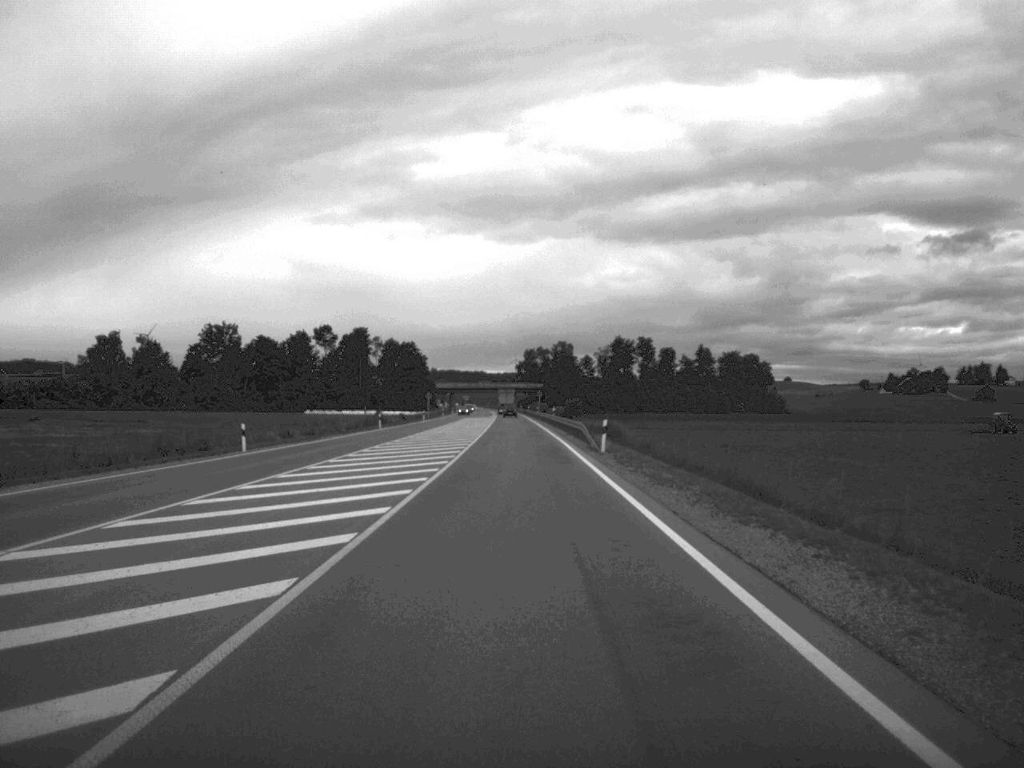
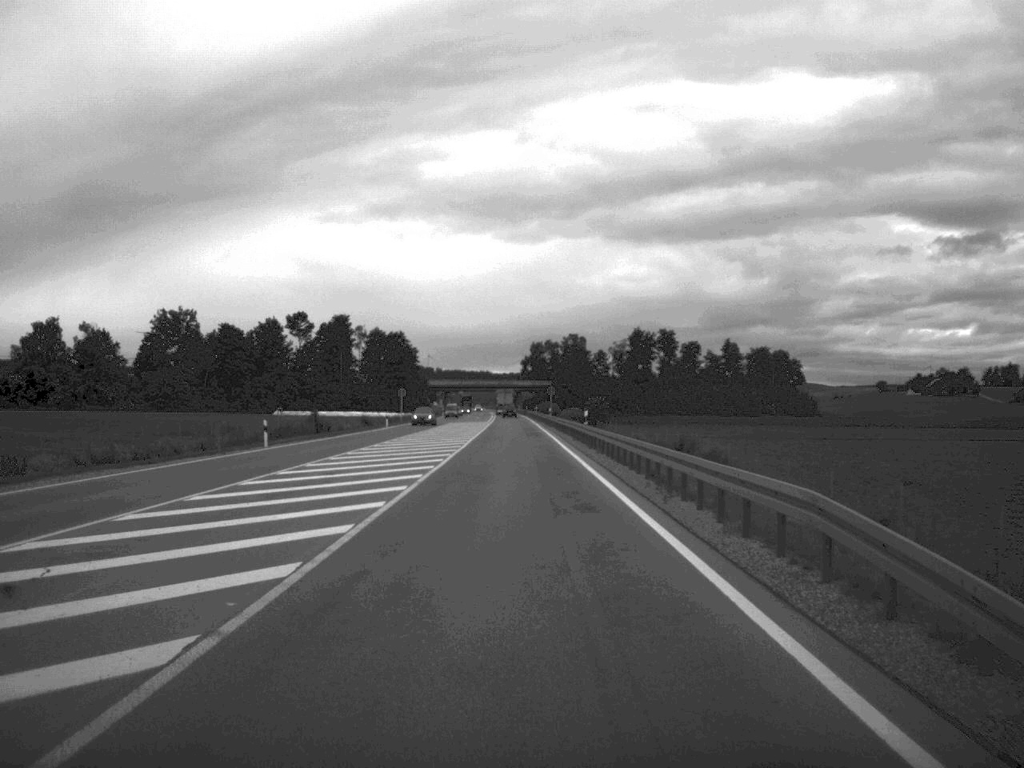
(-0.1, +43.4) m; 0°
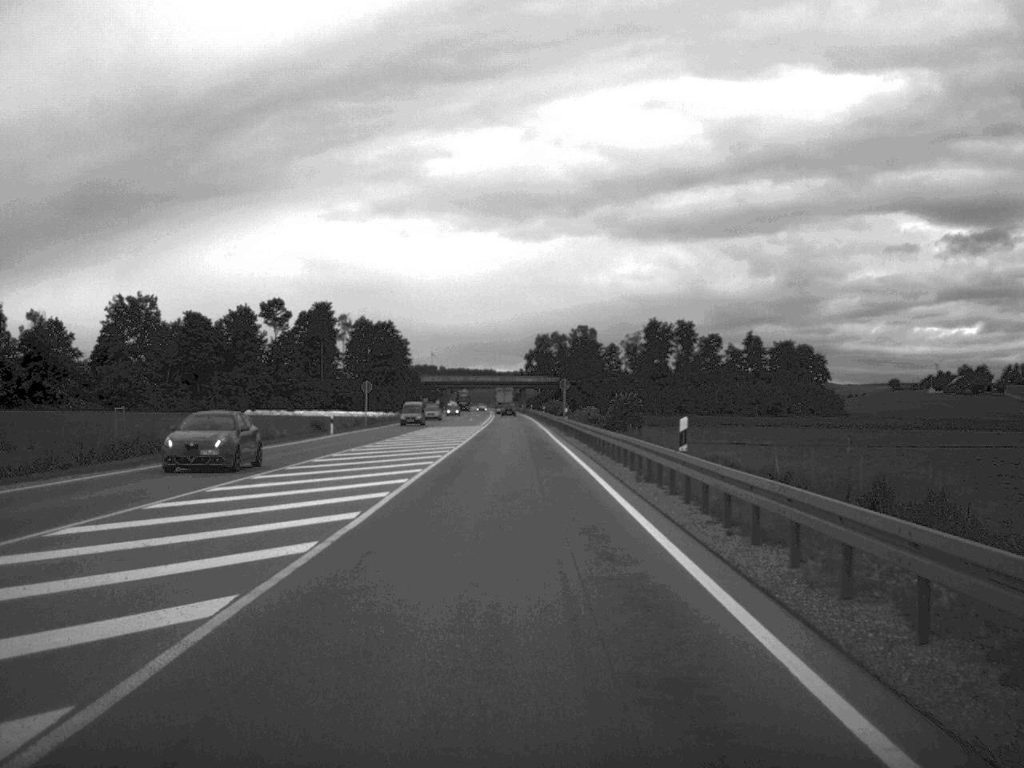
(-0.1, +30.6) m; 0°
